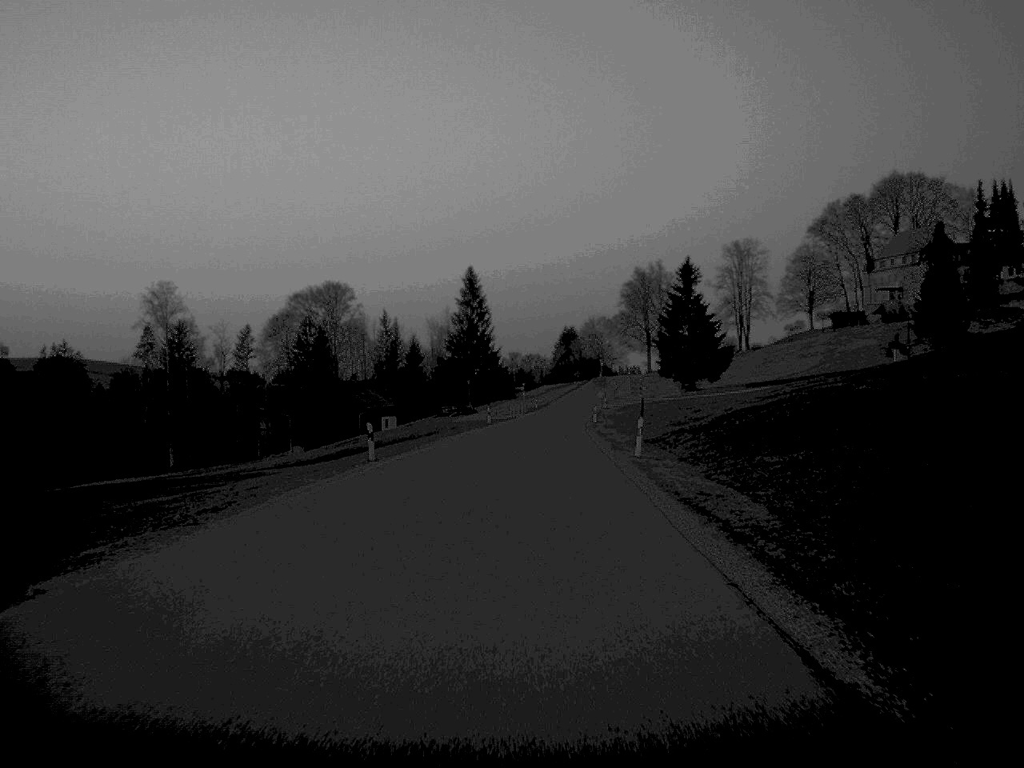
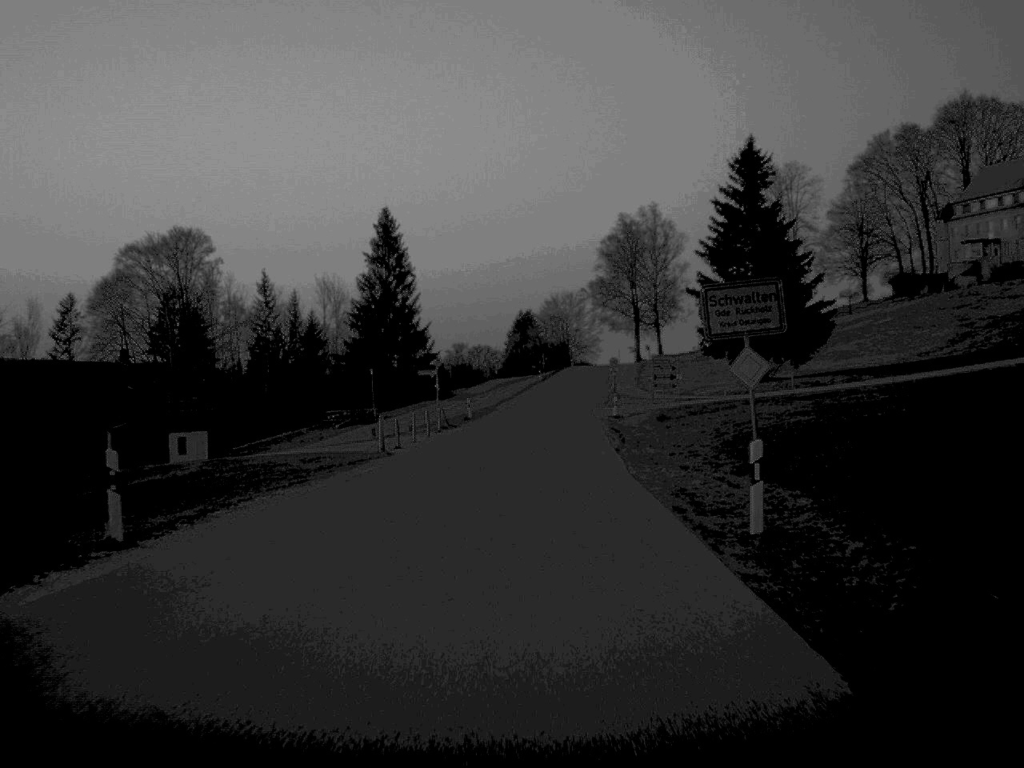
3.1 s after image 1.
(+1.6, +70.4) m; +2°
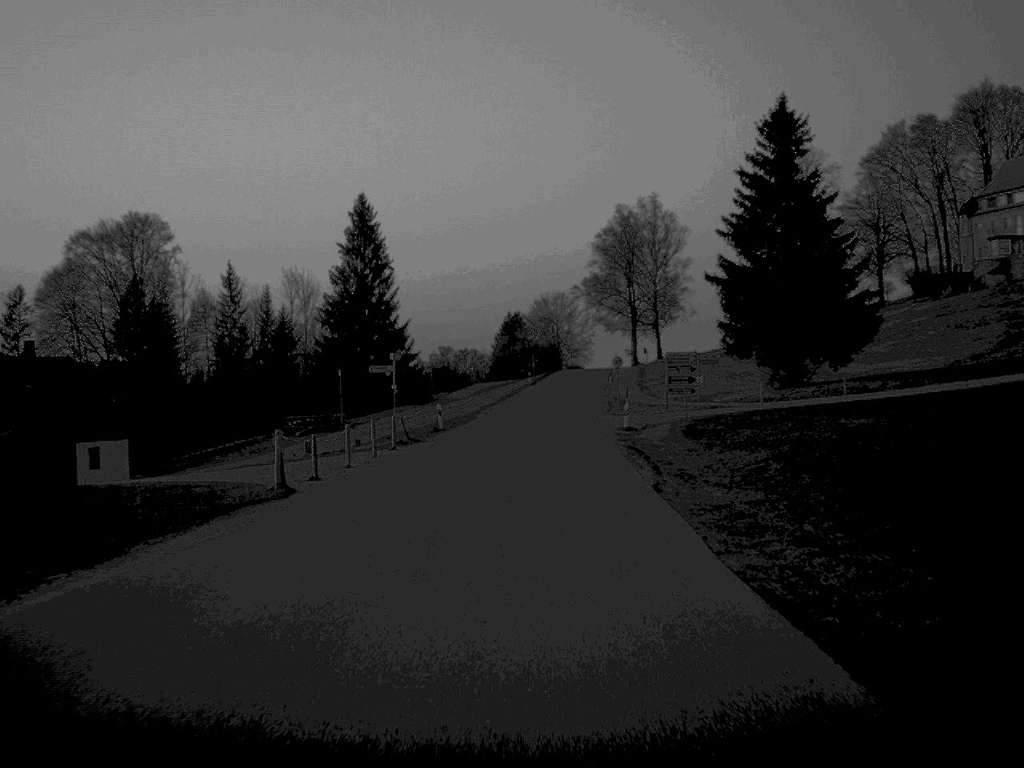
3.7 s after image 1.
(+0.1, +13.7) m; +1°
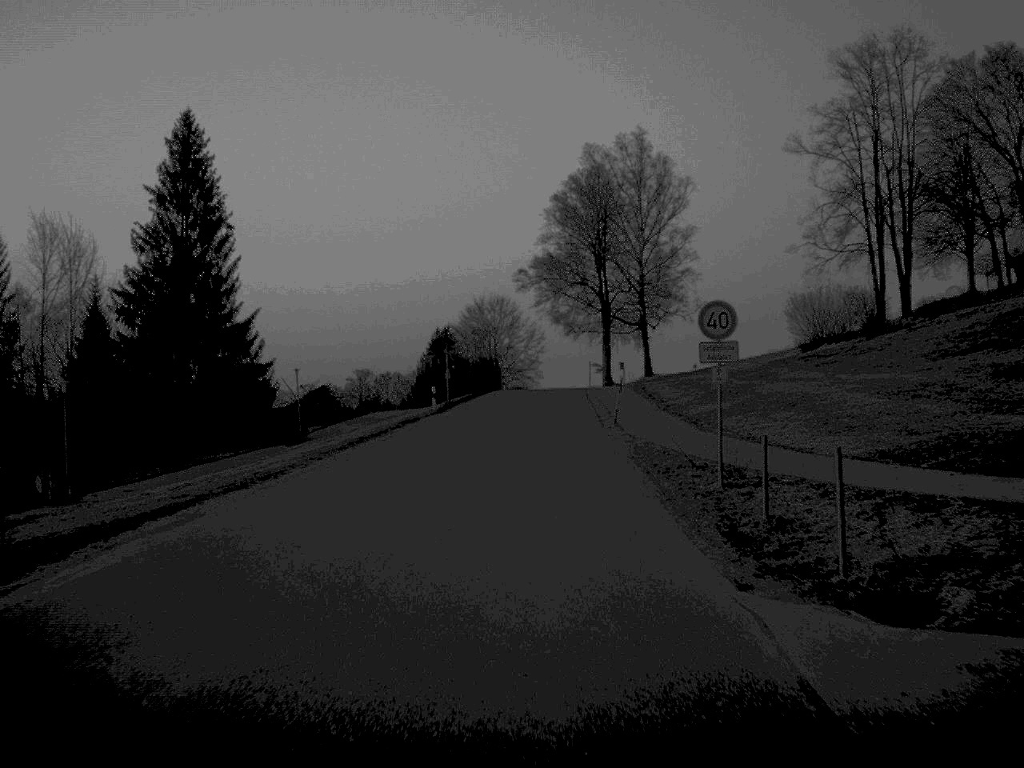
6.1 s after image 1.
(+1.5, +54.4) m; +3°
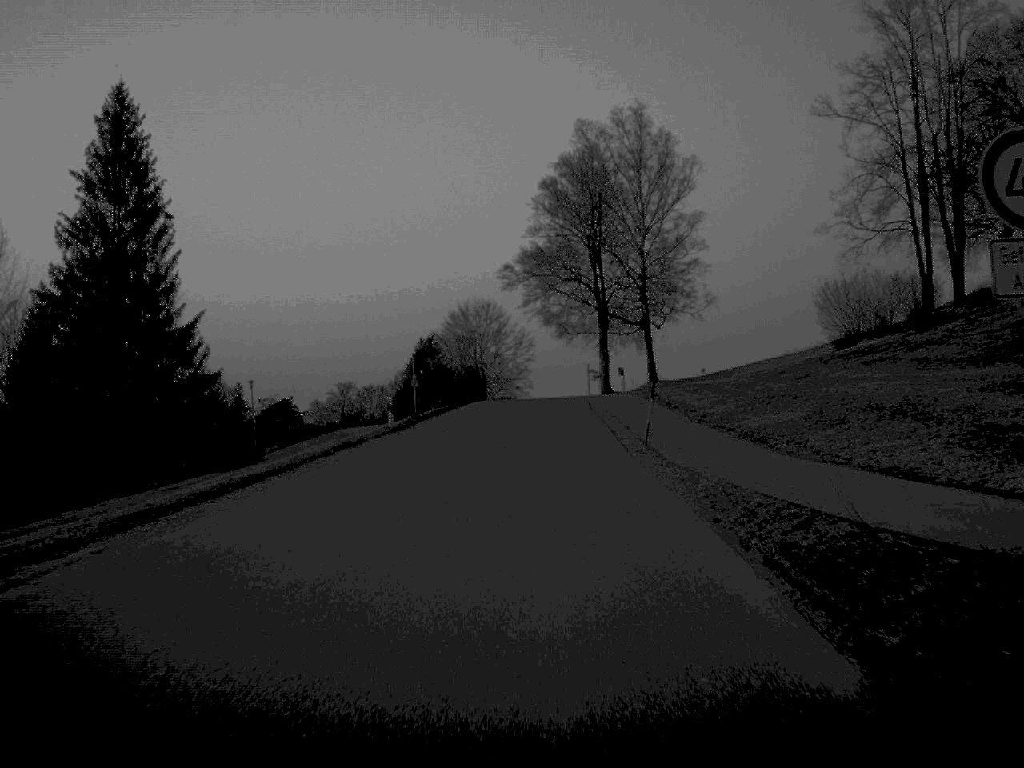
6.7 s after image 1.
(+0.1, +12.6) m; +1°
